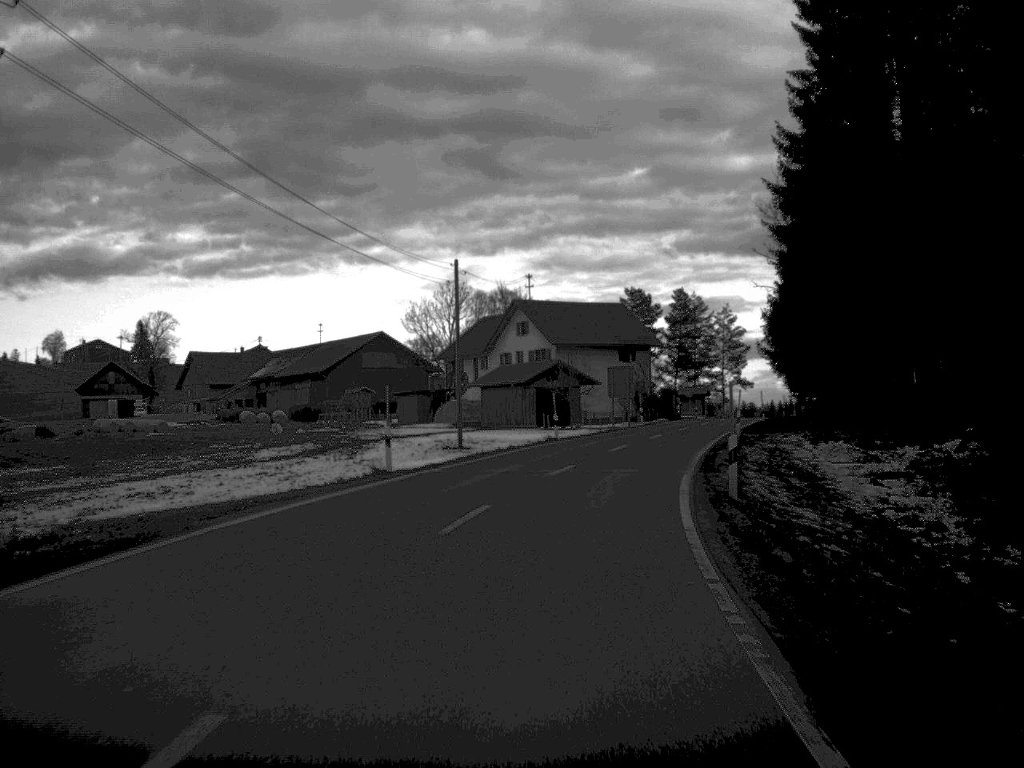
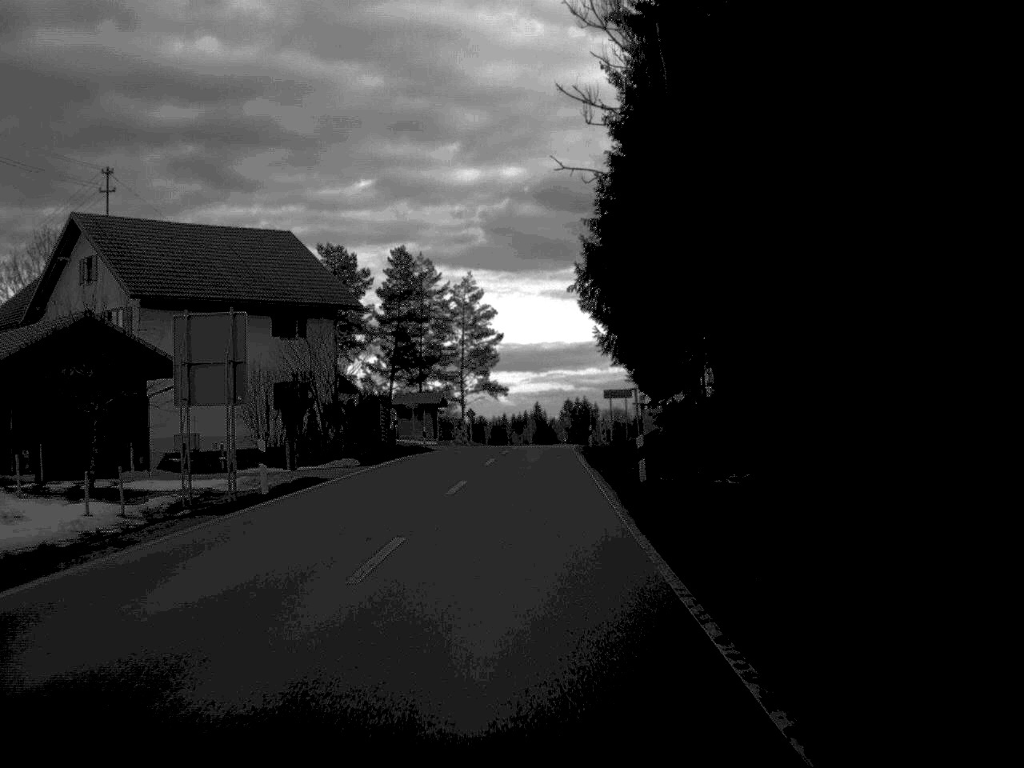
(+6.3, +51.0) m; +12°
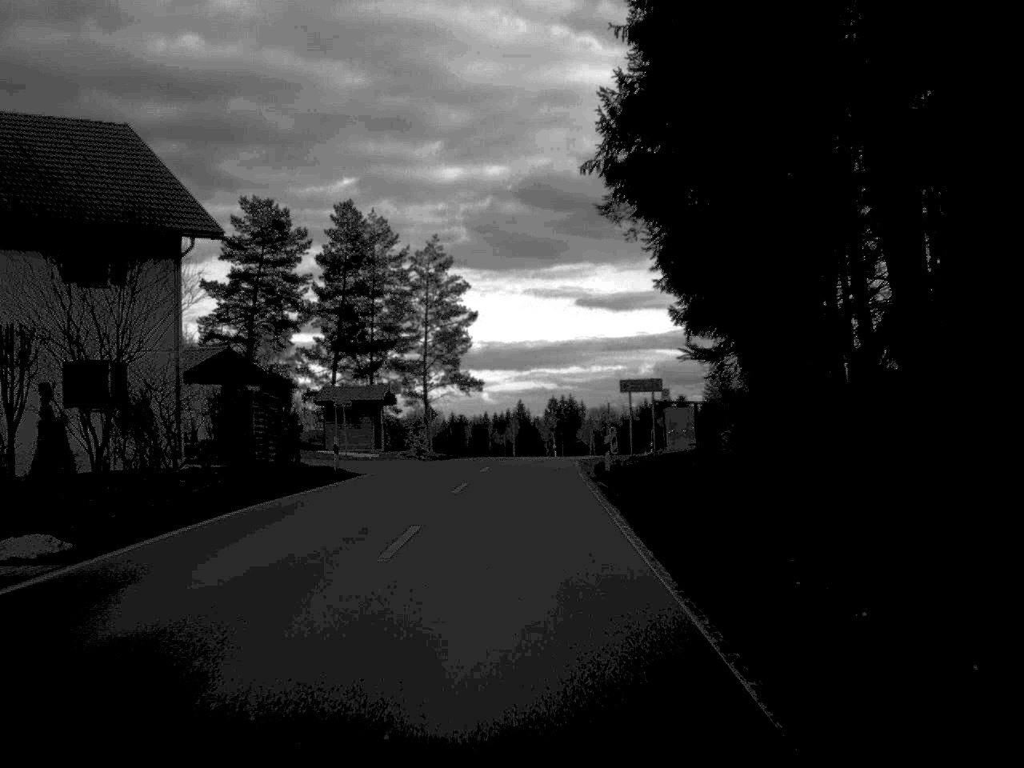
(+0.1, +22.5) m; +1°
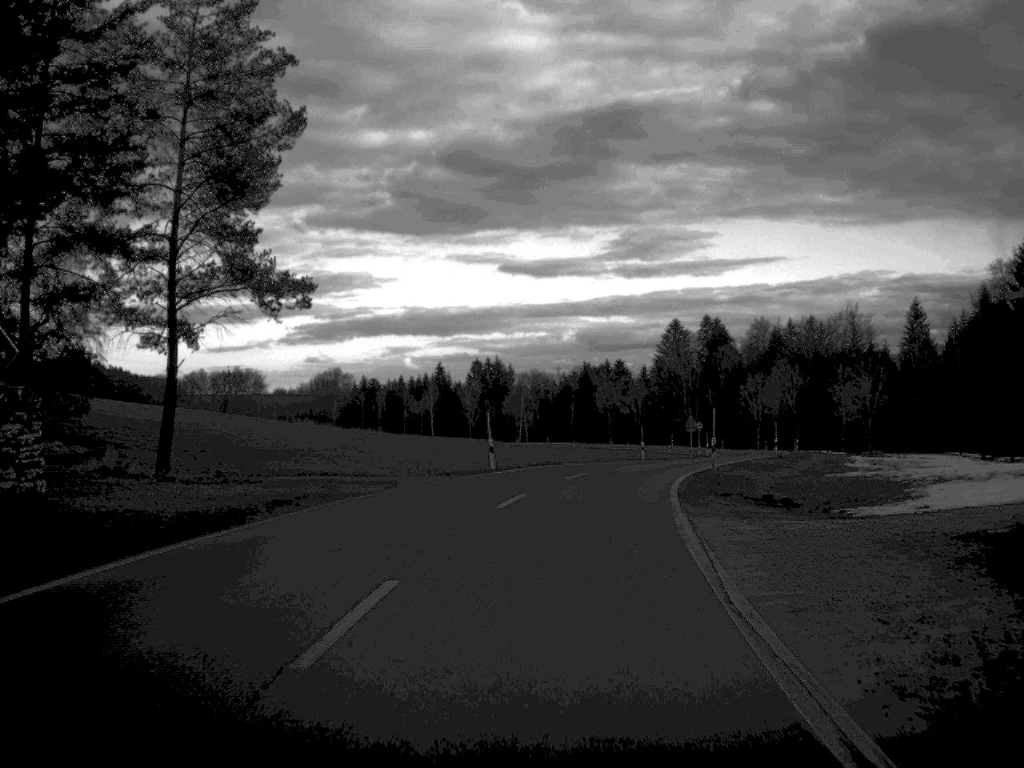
(+0.6, +50.7) m; +4°
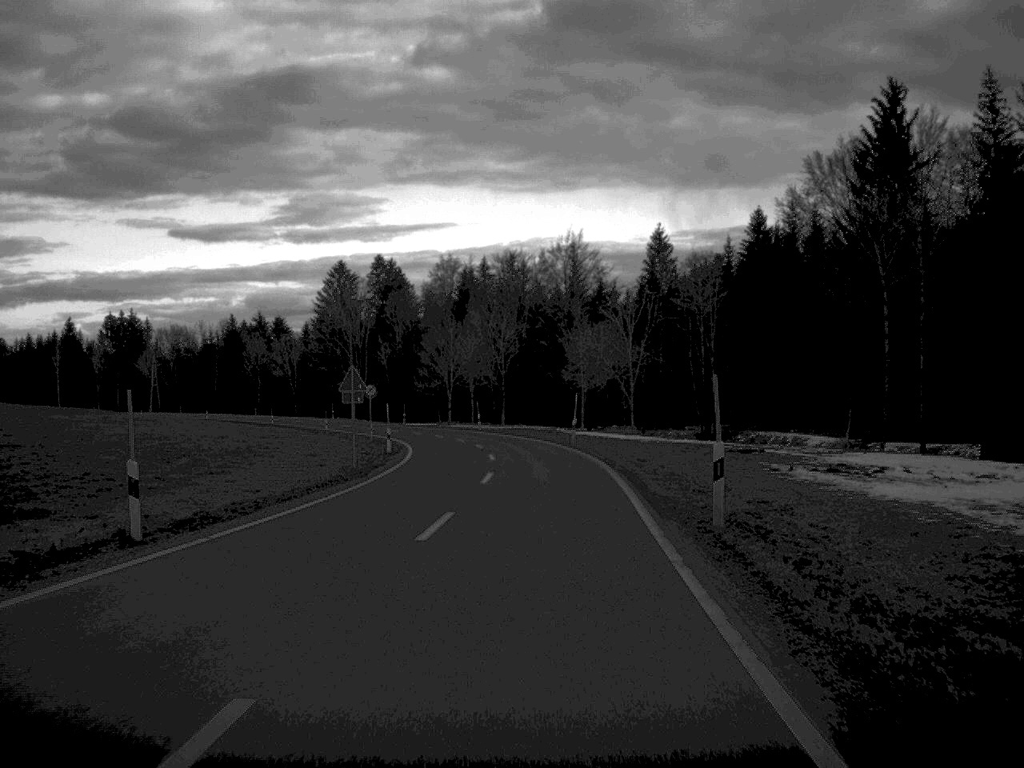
(+6.8, +53.2) m; +15°
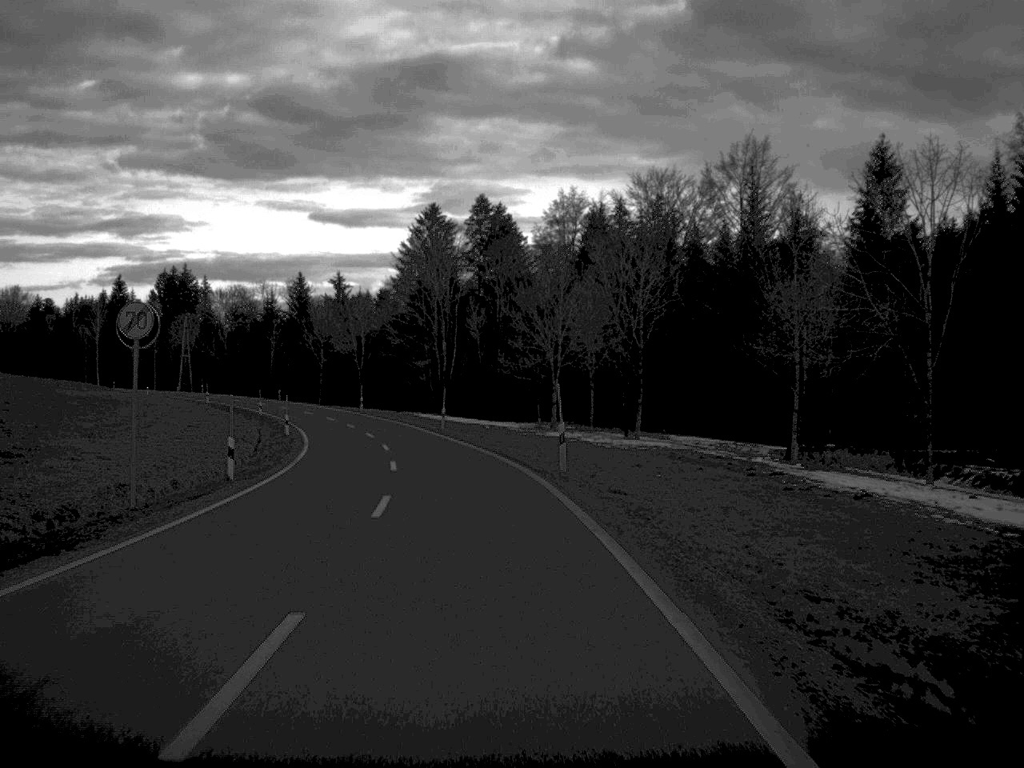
(-1.2, +57.0) m; -7°
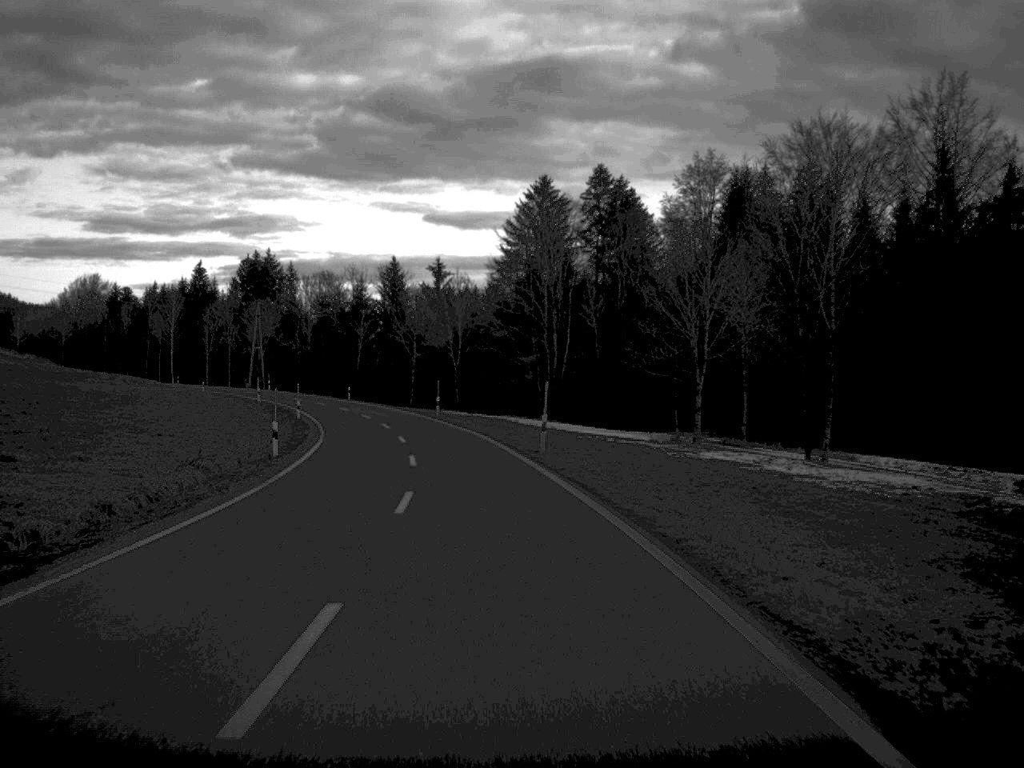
(-1.1, +24.4) m; -5°
